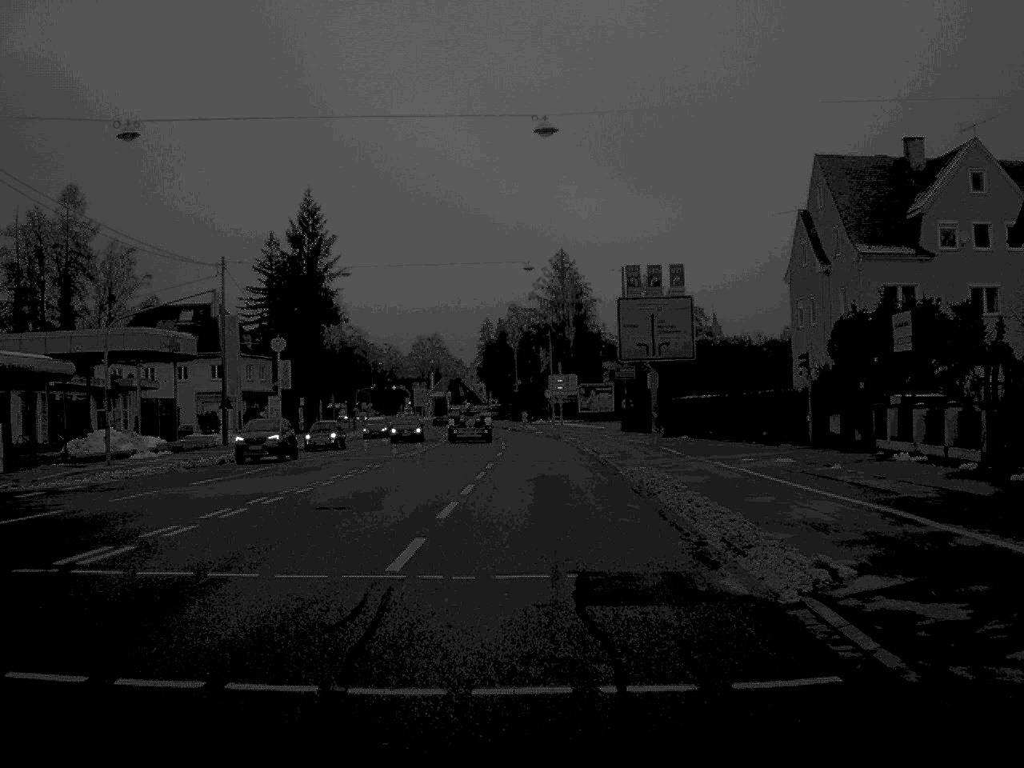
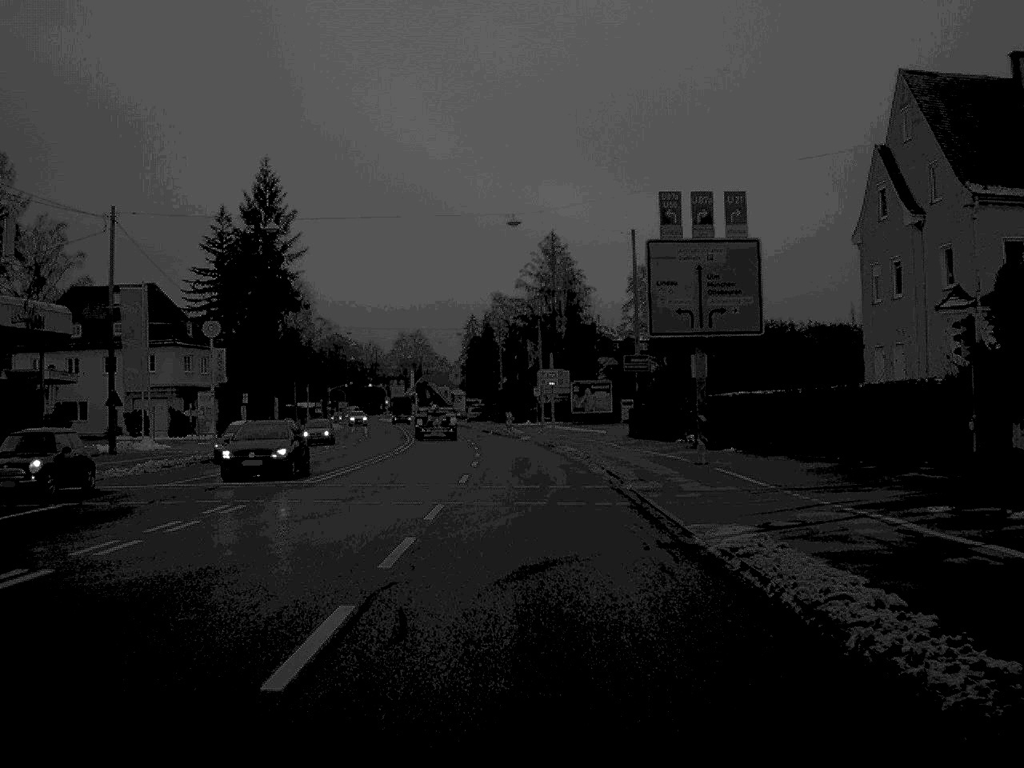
(+0.1, +17.0) m; +1°
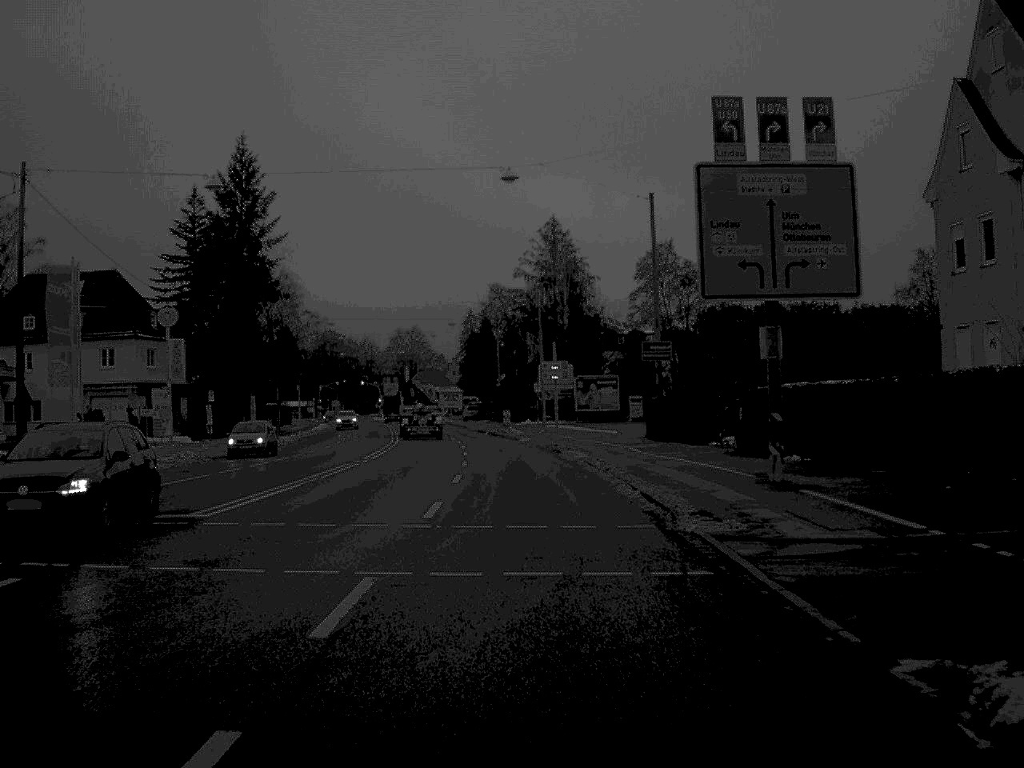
(0.0, +9.9) m; 0°
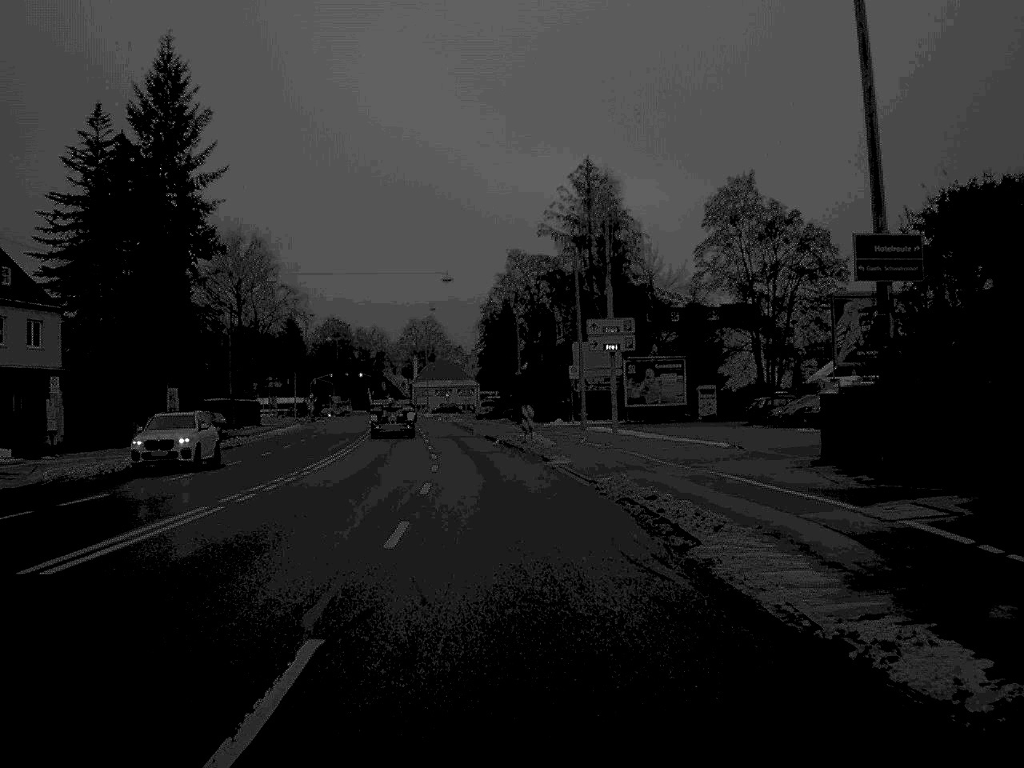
(-0.3, +31.2) m; -1°
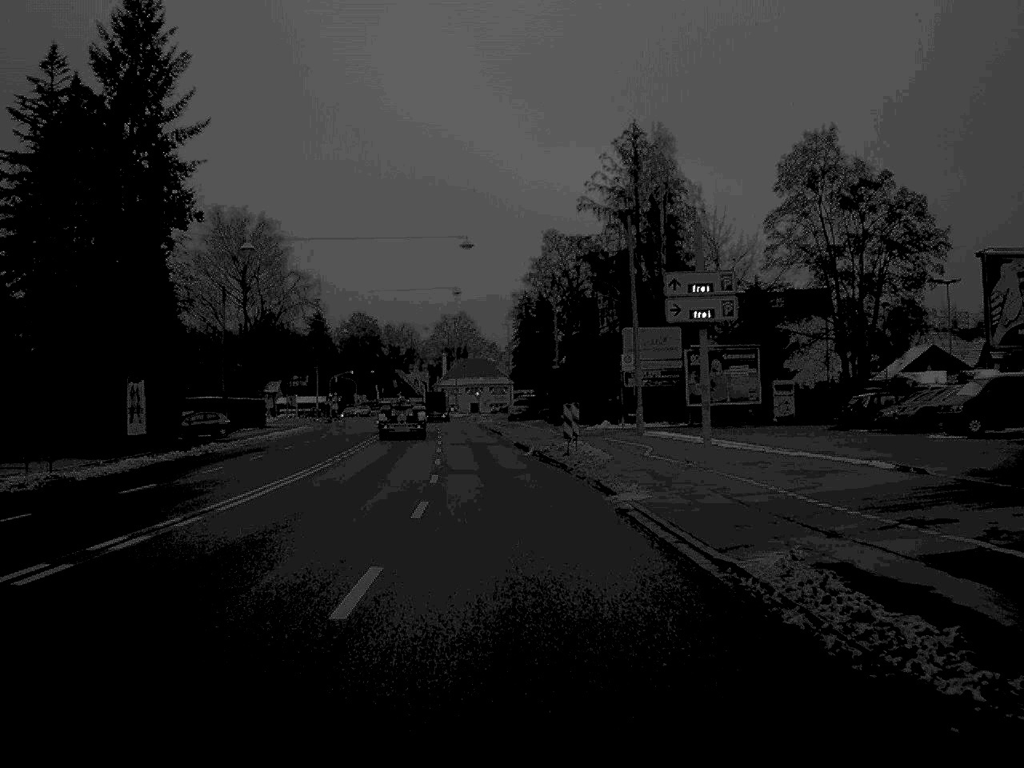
(-0.2, +13.9) m; -2°
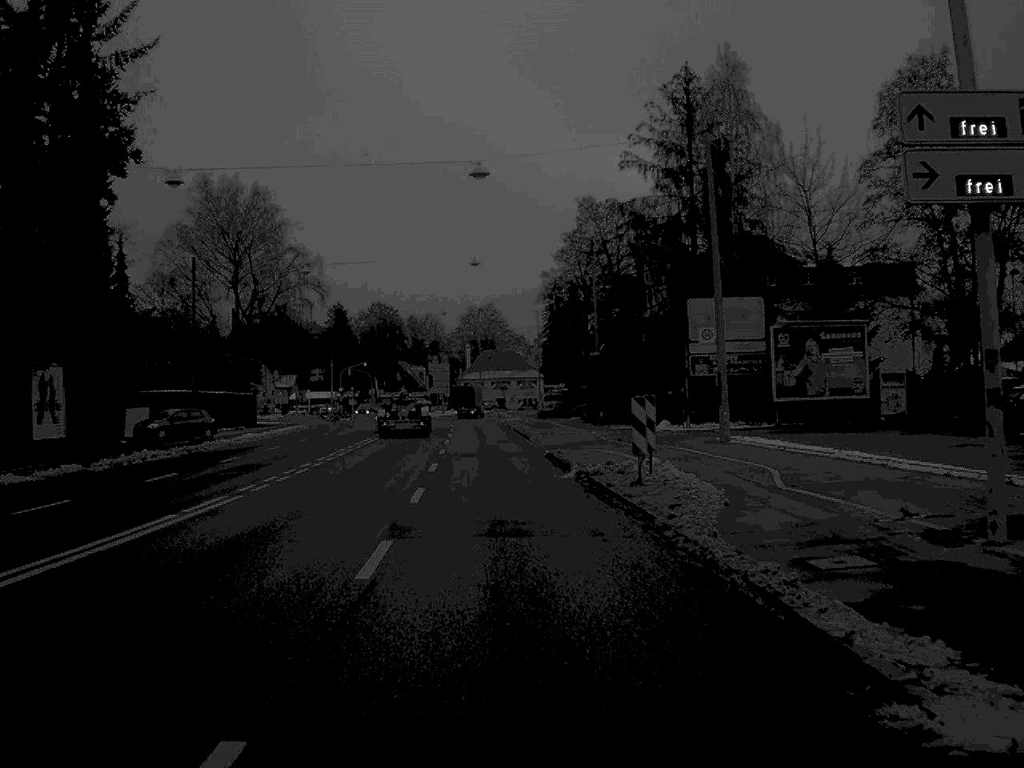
(-0.2, +15.6) m; -1°
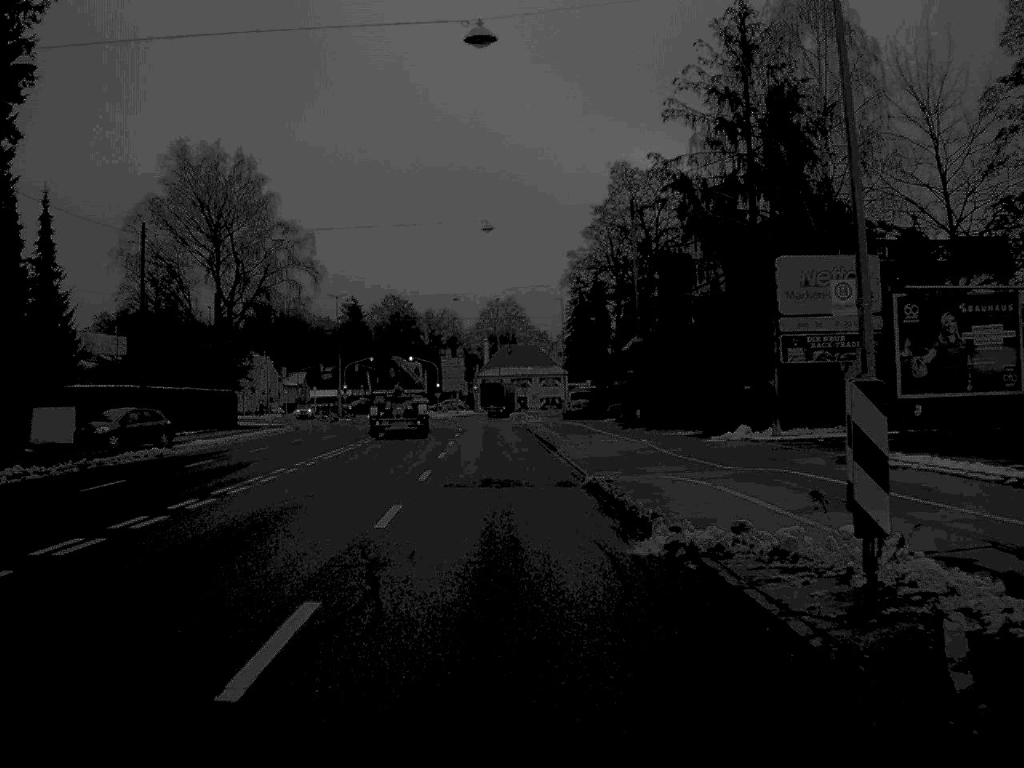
(-0.1, +14.0) m; -1°
